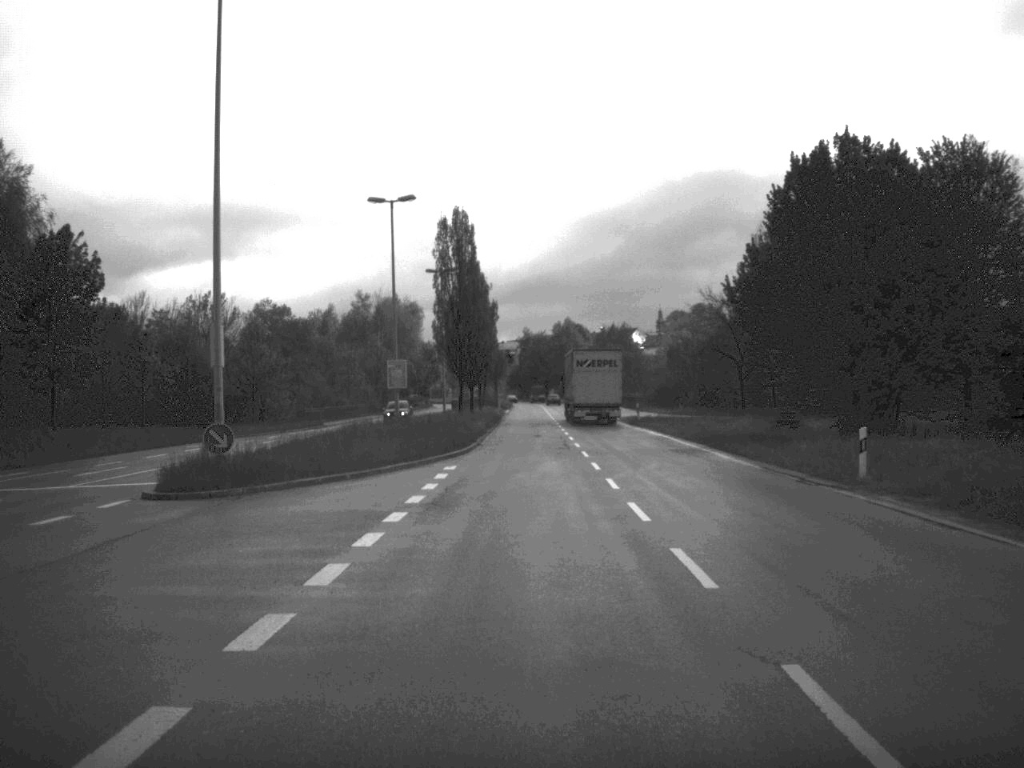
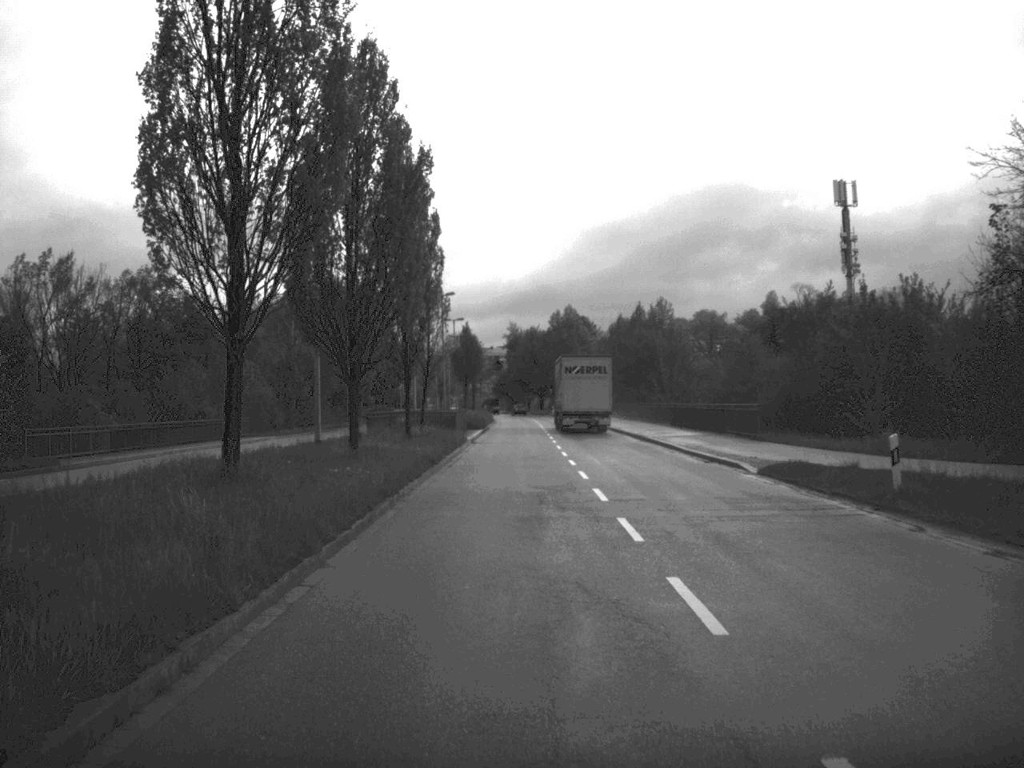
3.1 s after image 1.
(+0.2, +49.3) m; 0°
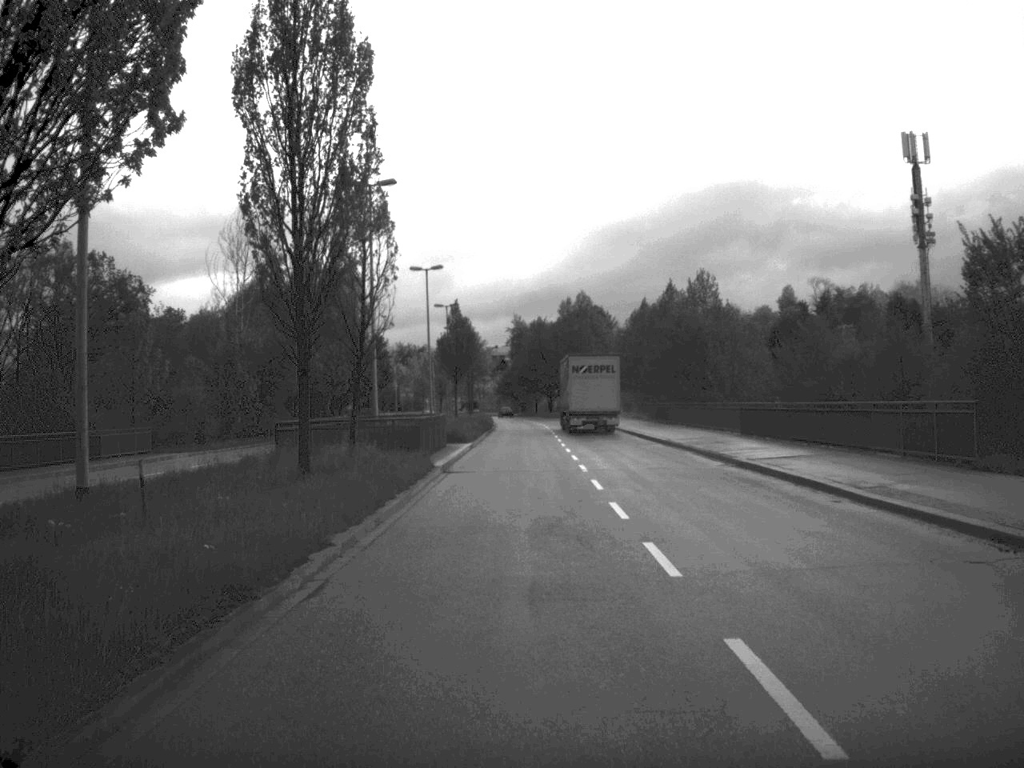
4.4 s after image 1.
(-0.1, +20.8) m; 0°
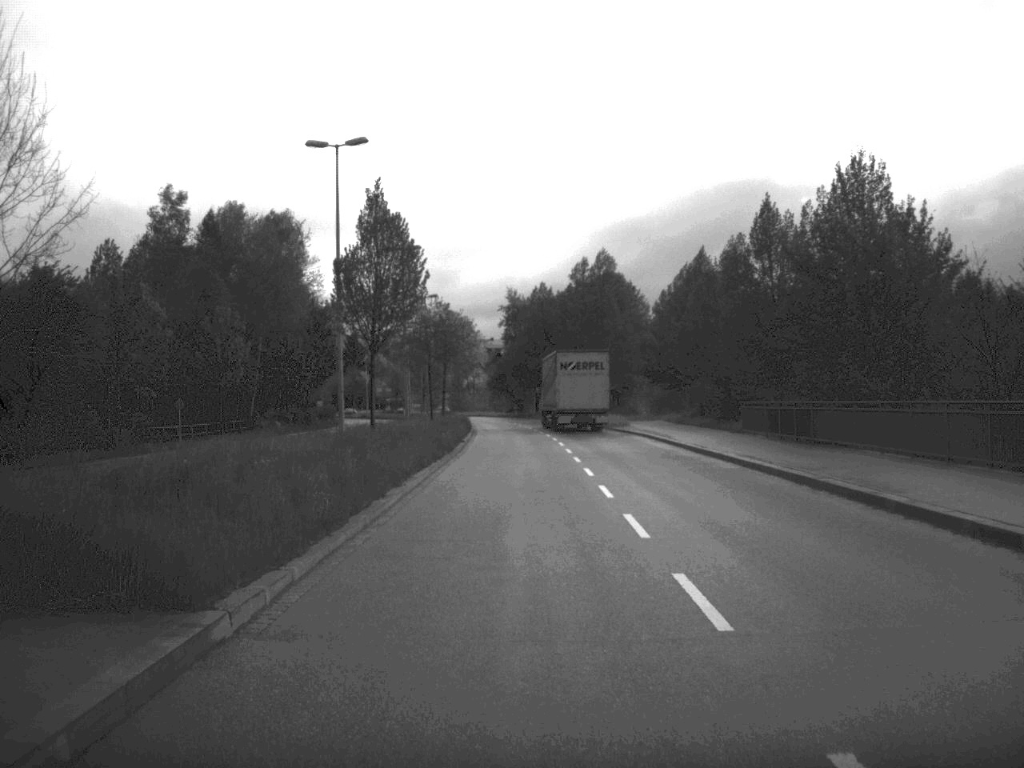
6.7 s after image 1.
(0.0, +38.4) m; 0°
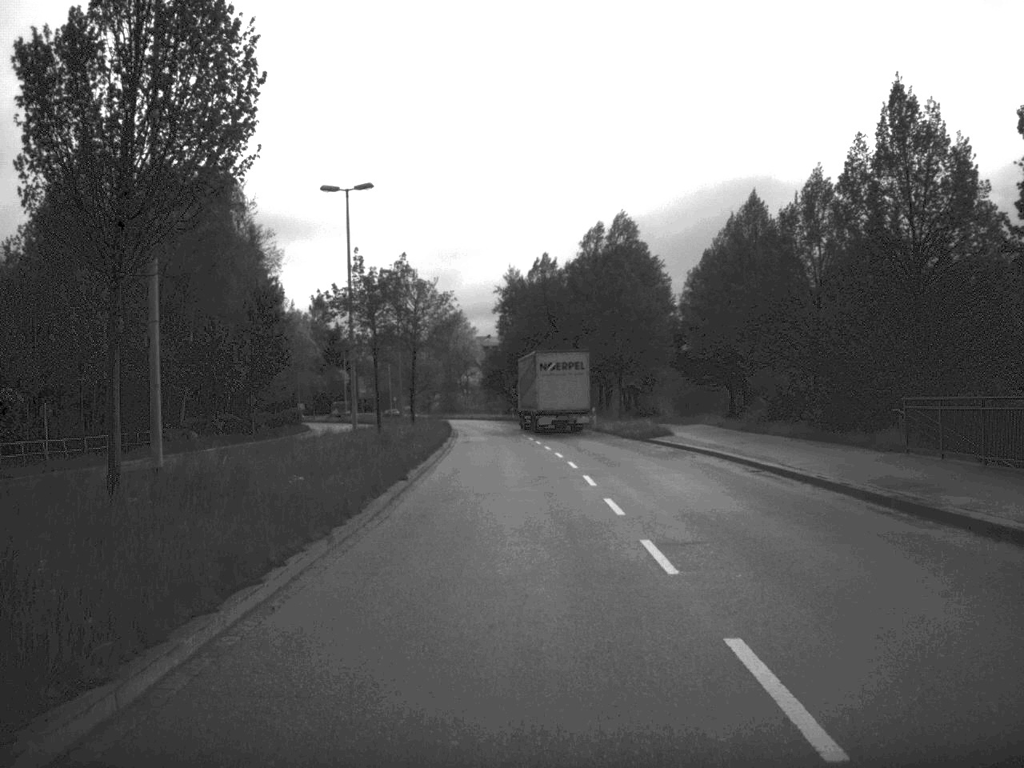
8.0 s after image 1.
(0.0, +21.0) m; 0°
